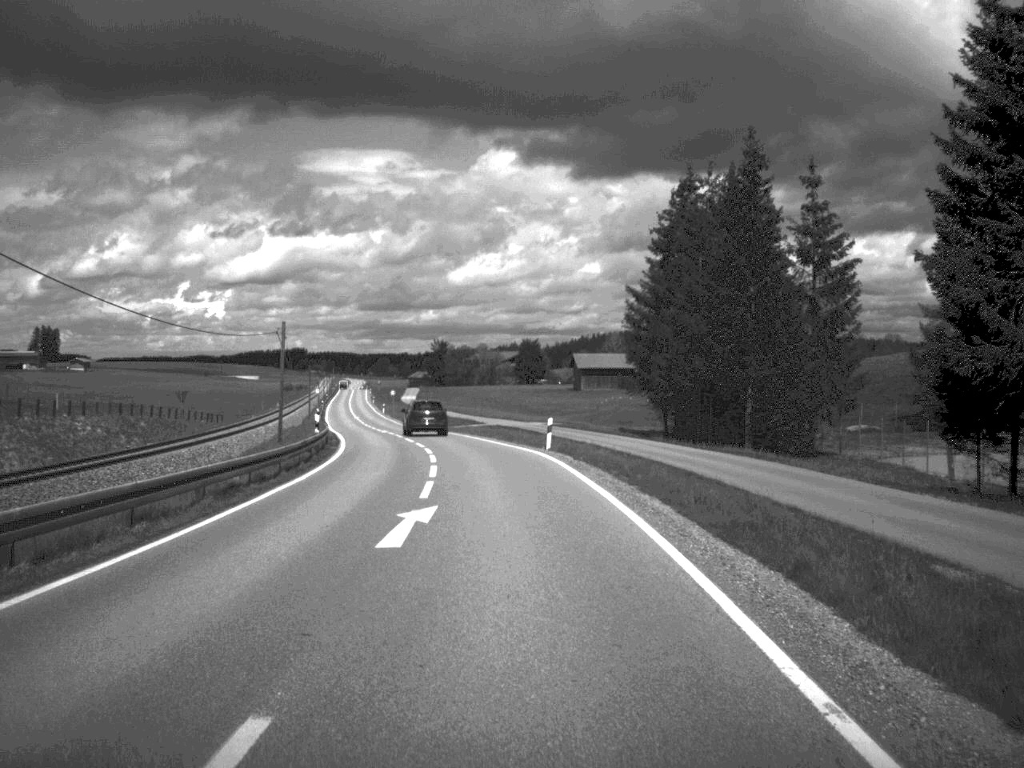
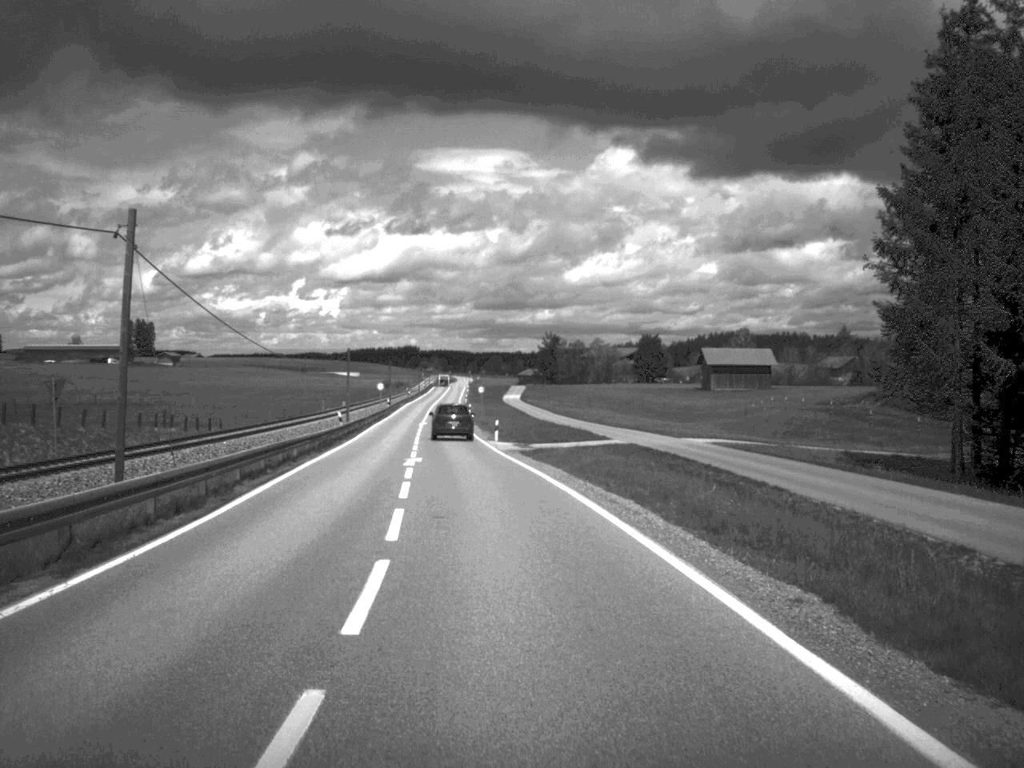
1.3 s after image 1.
(-1.5, +34.3) m; -5°
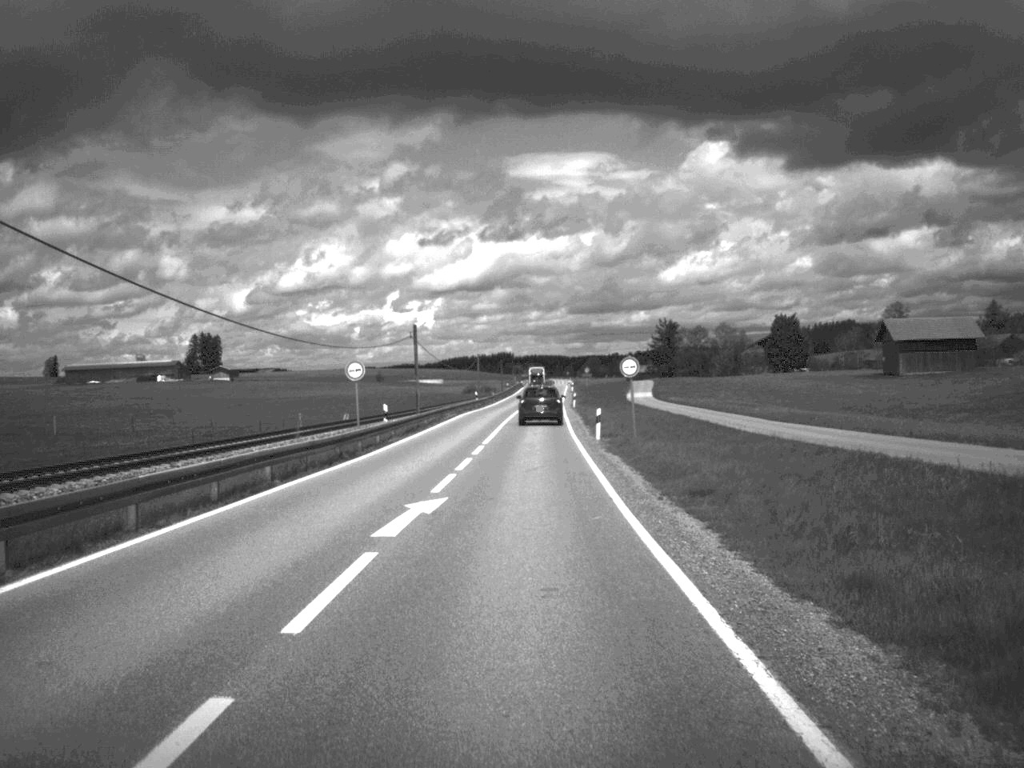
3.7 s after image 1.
(-3.9, +65.1) m; -4°
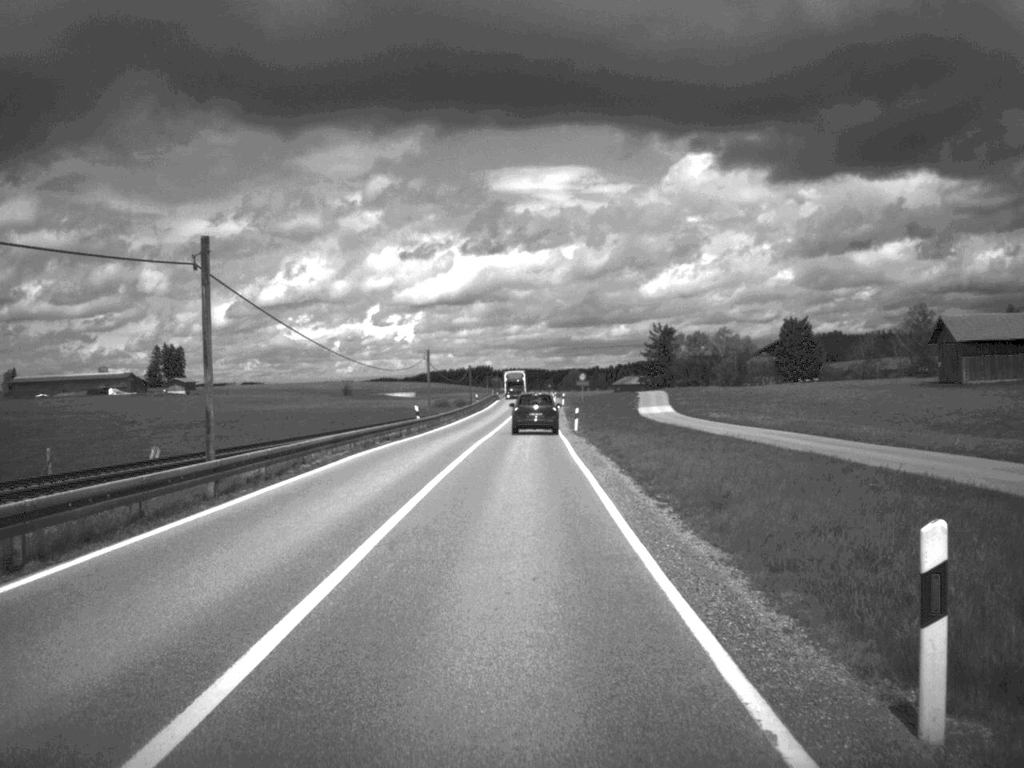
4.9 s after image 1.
(+0.3, +34.8) m; +1°
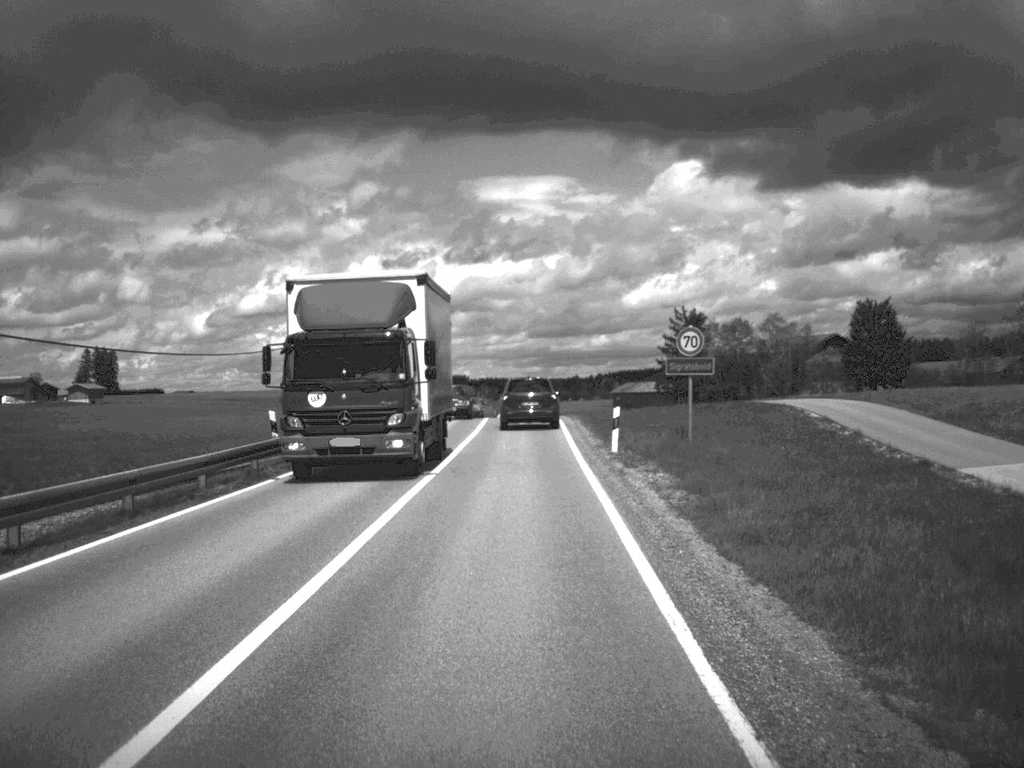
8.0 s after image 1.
(+0.5, +78.1) m; +1°
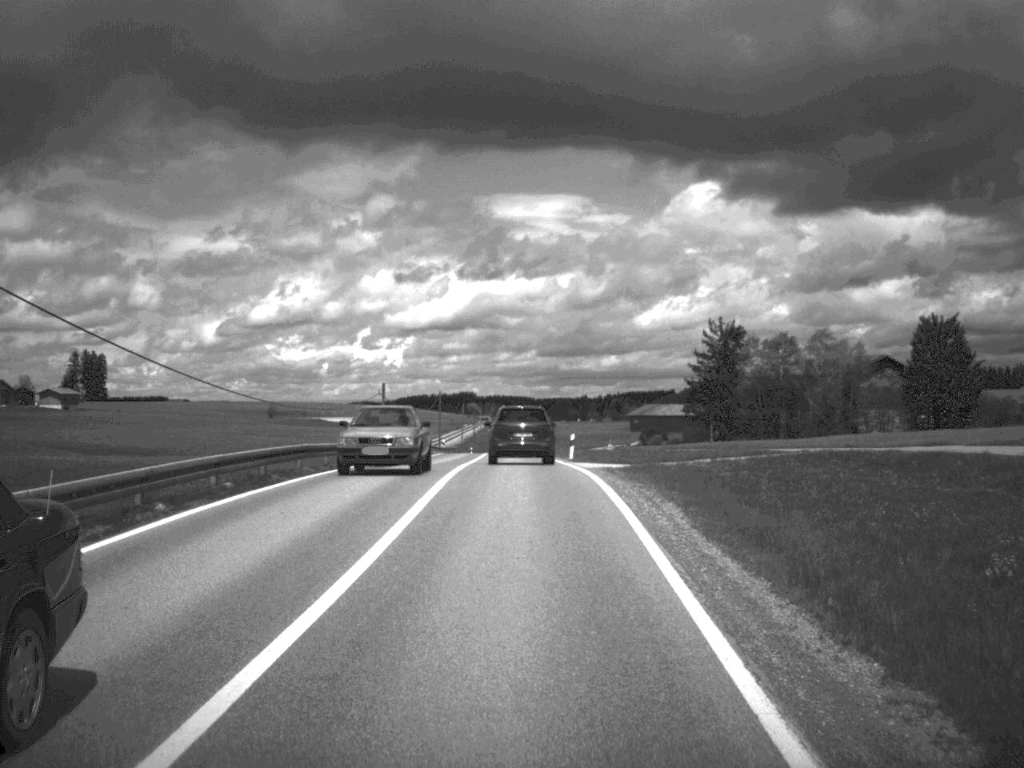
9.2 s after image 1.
(0.0, +28.0) m; 0°
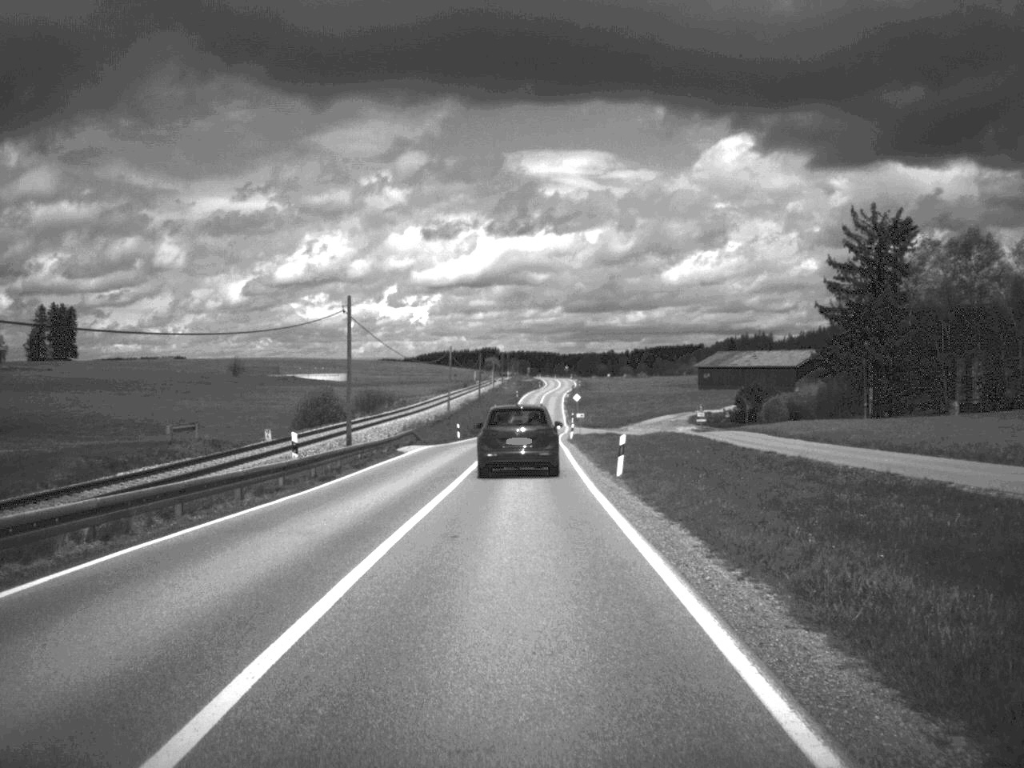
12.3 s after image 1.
(-0.7, +68.8) m; -1°
